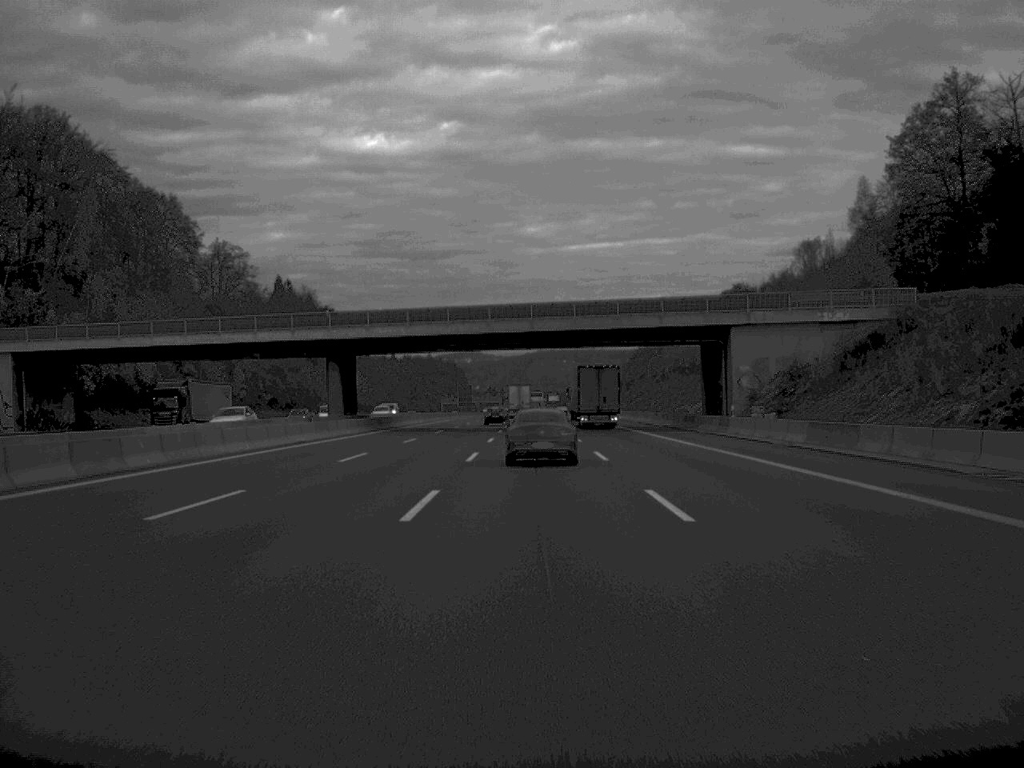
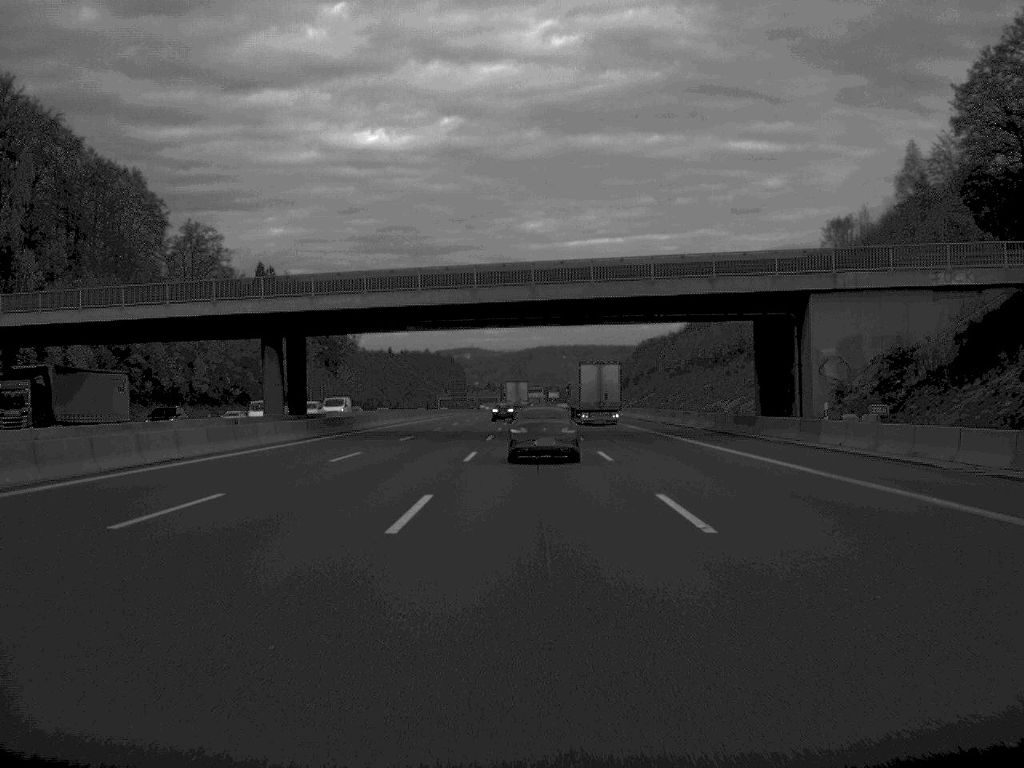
(0.0, +19.6) m; 0°
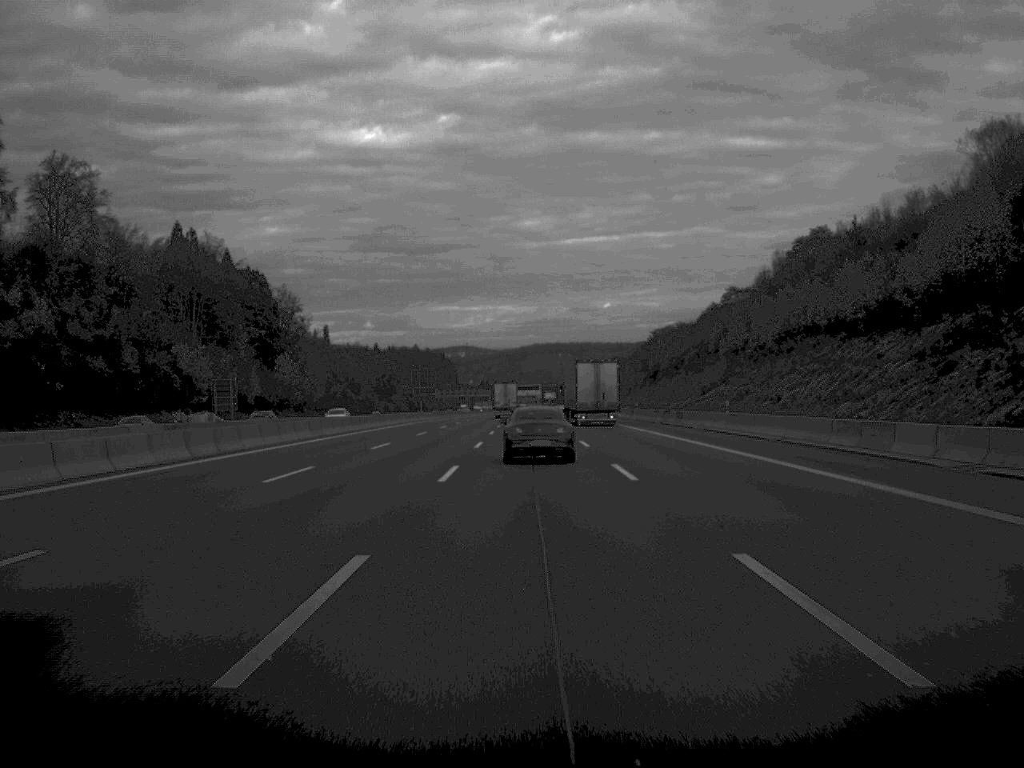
(+0.1, +61.8) m; 0°
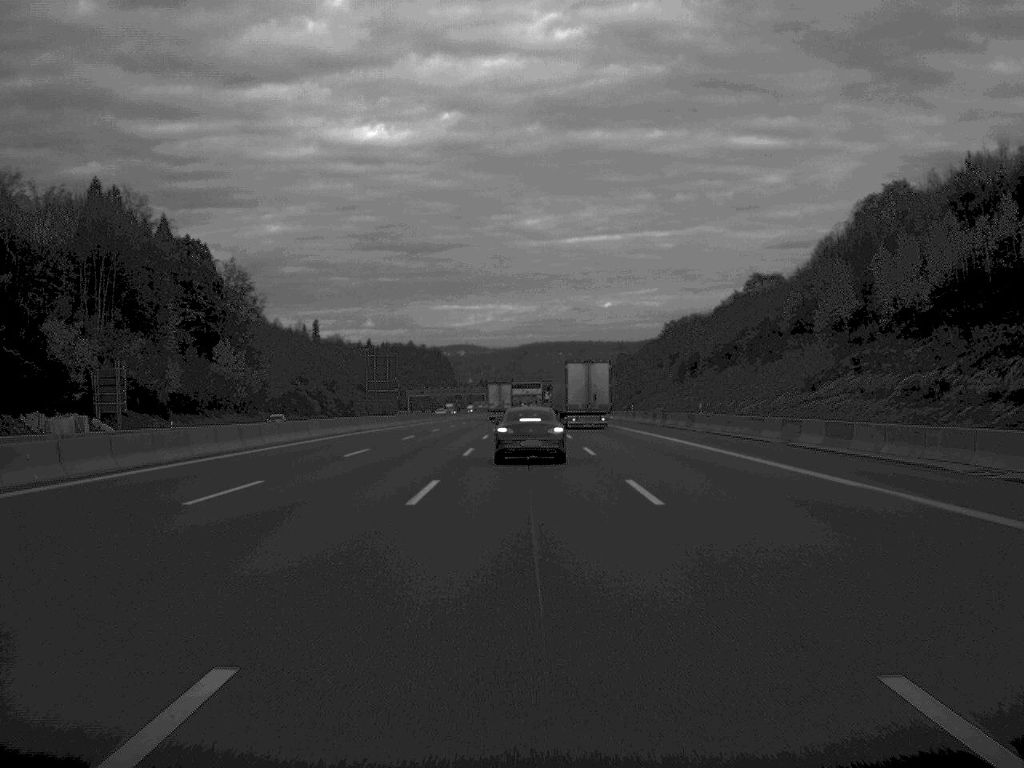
(0.0, +41.2) m; 0°
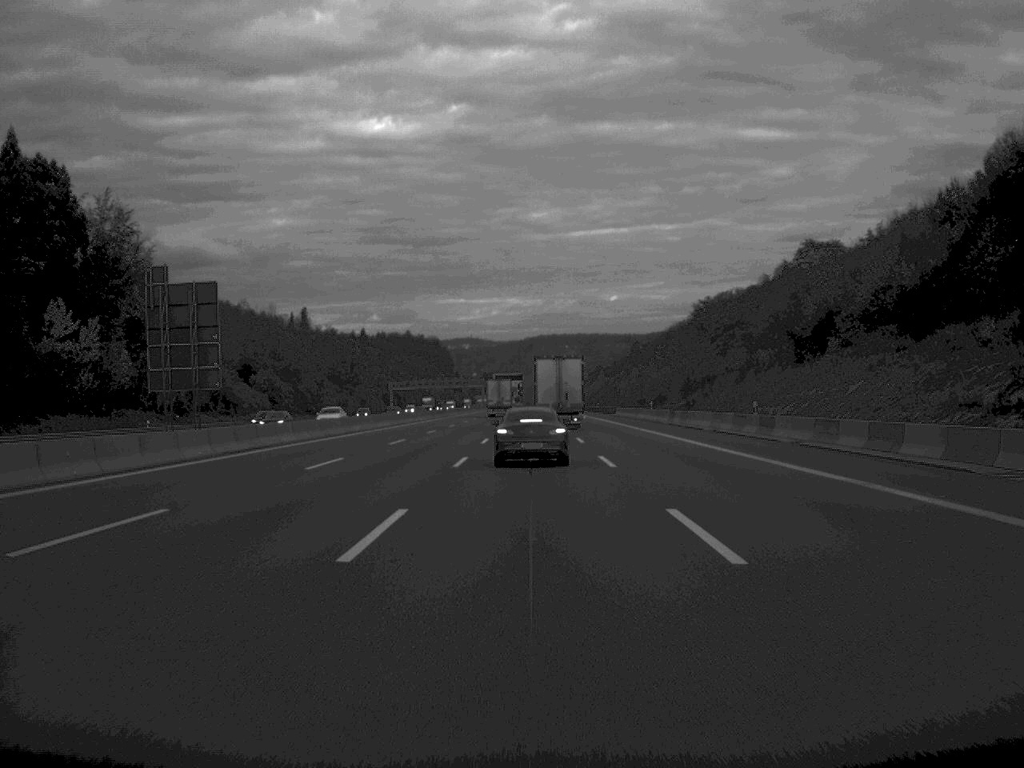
(-0.1, +60.6) m; 0°
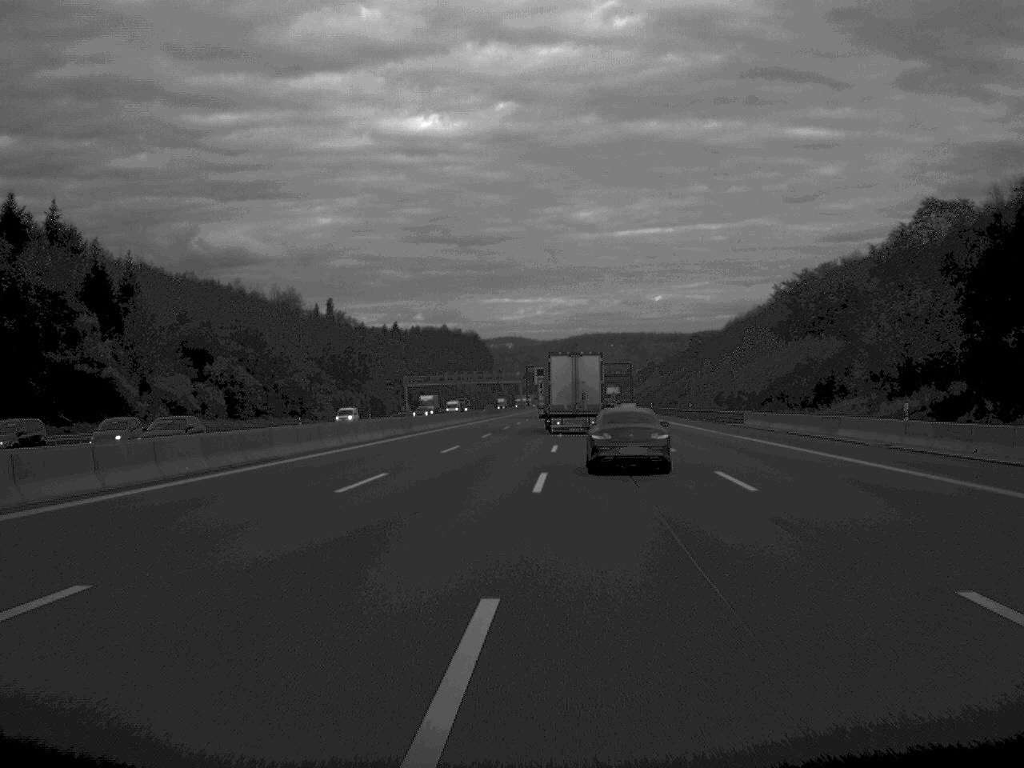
(-1.0, +61.7) m; -2°
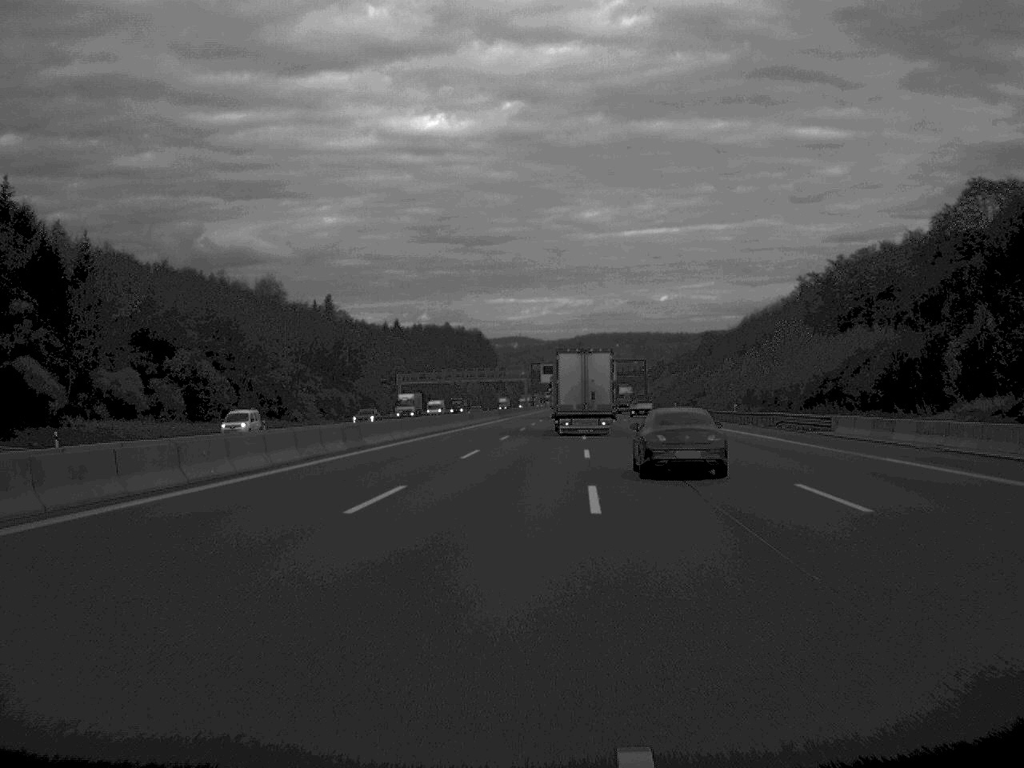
(-0.1, +22.1) m; 0°
